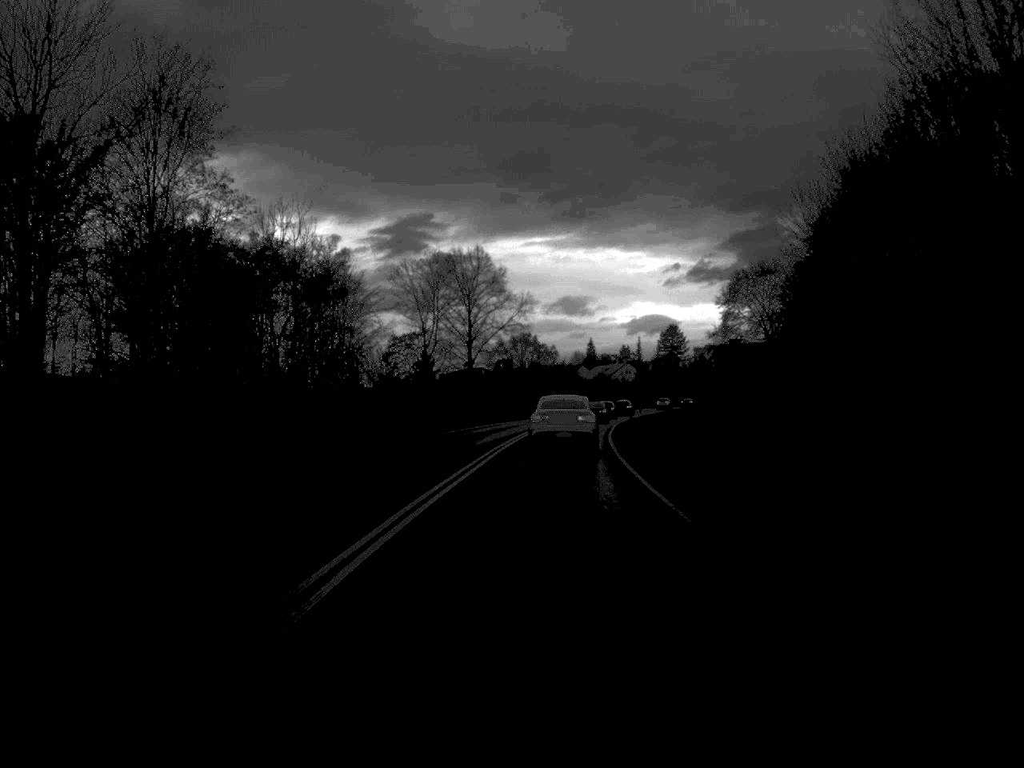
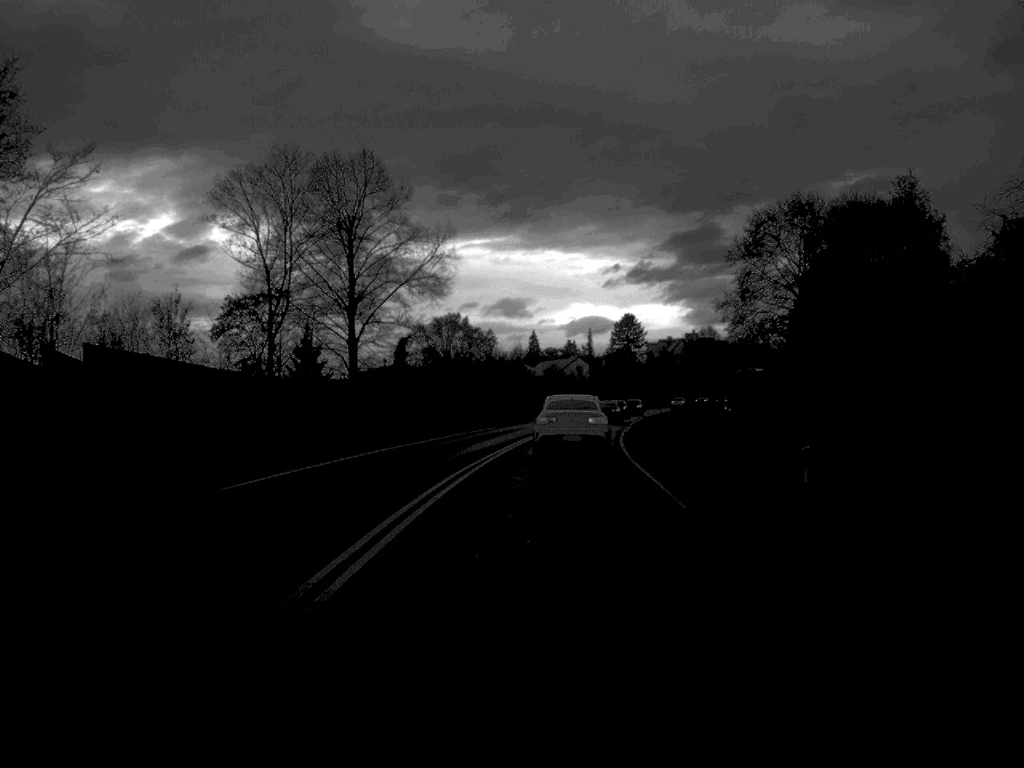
(+1.0, +44.6) m; +3°
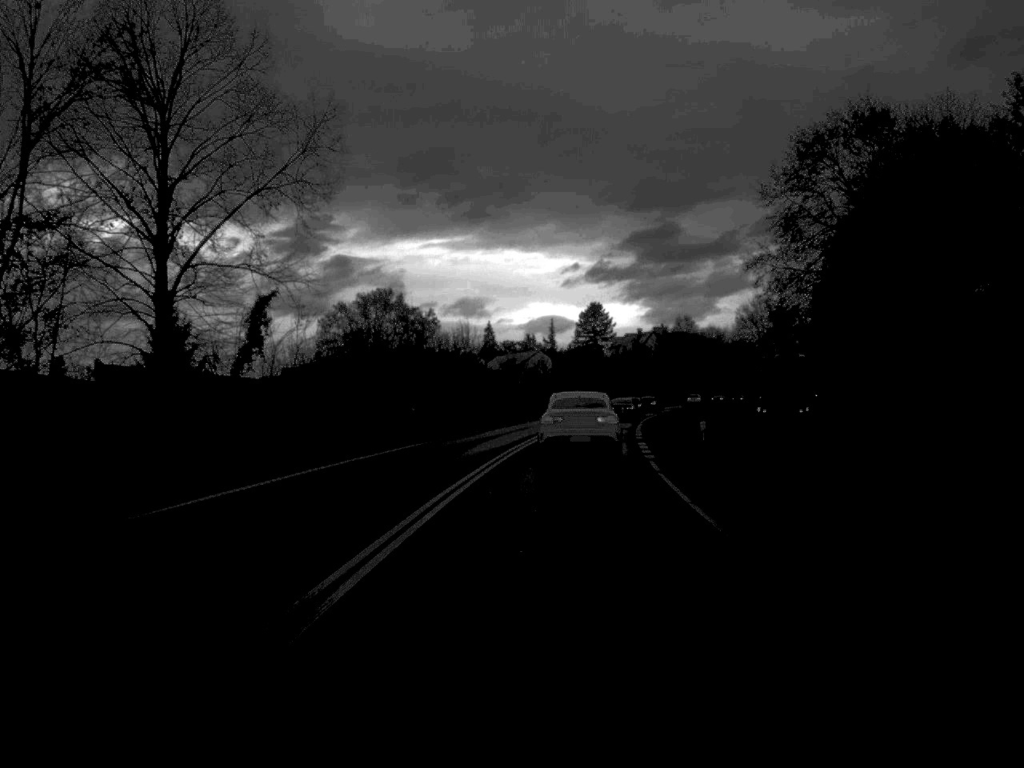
(+0.5, +29.6) m; +2°
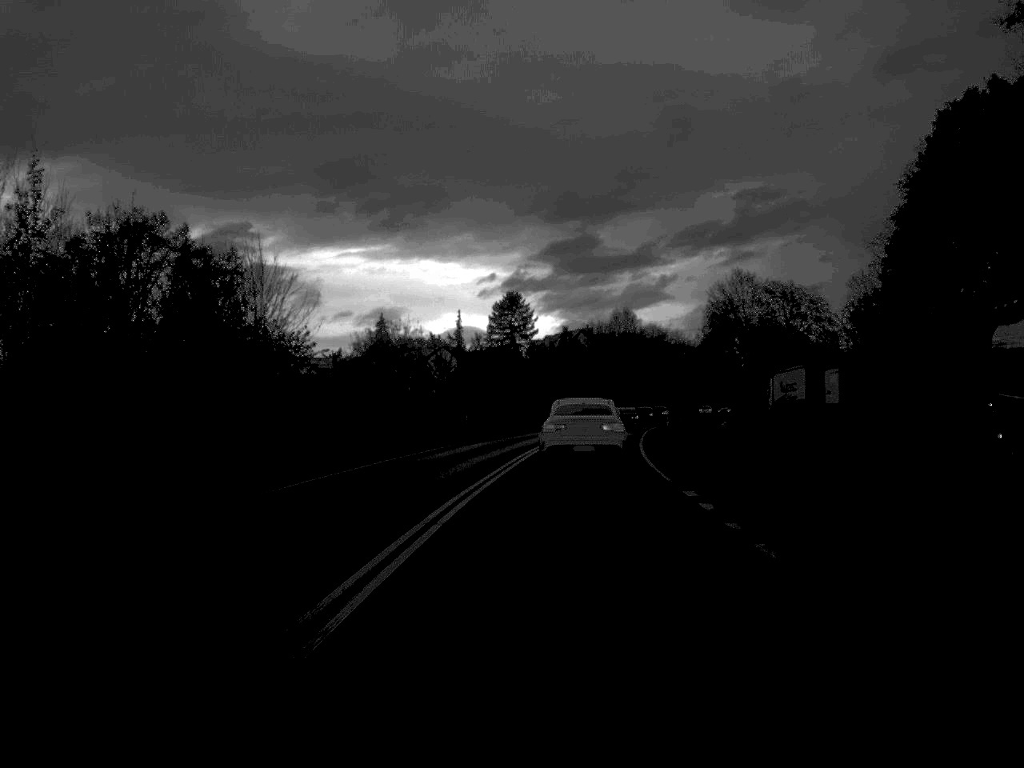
(+1.7, +47.1) m; +4°
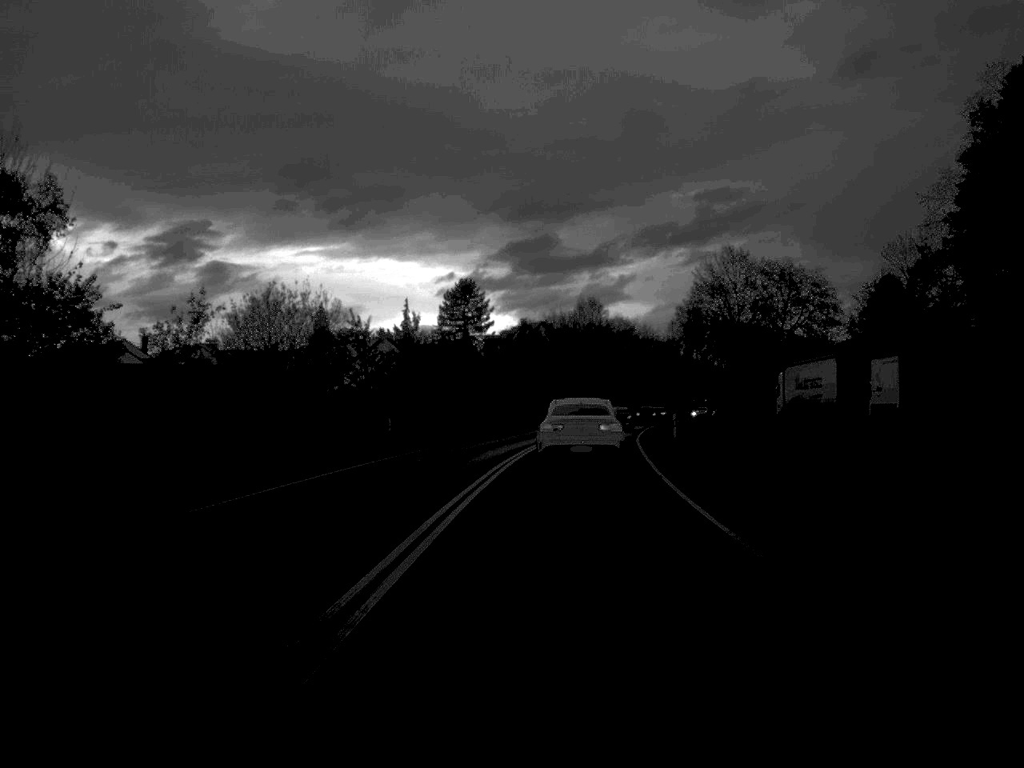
(+0.3, +19.4) m; +2°
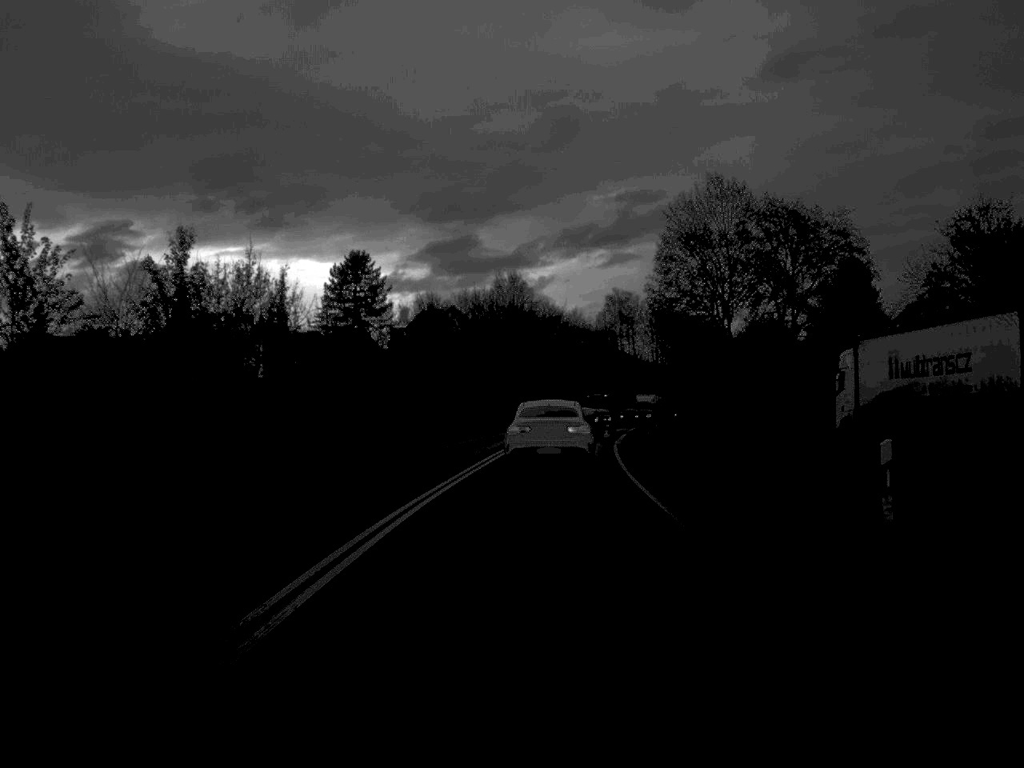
(+1.2, +34.6) m; +4°
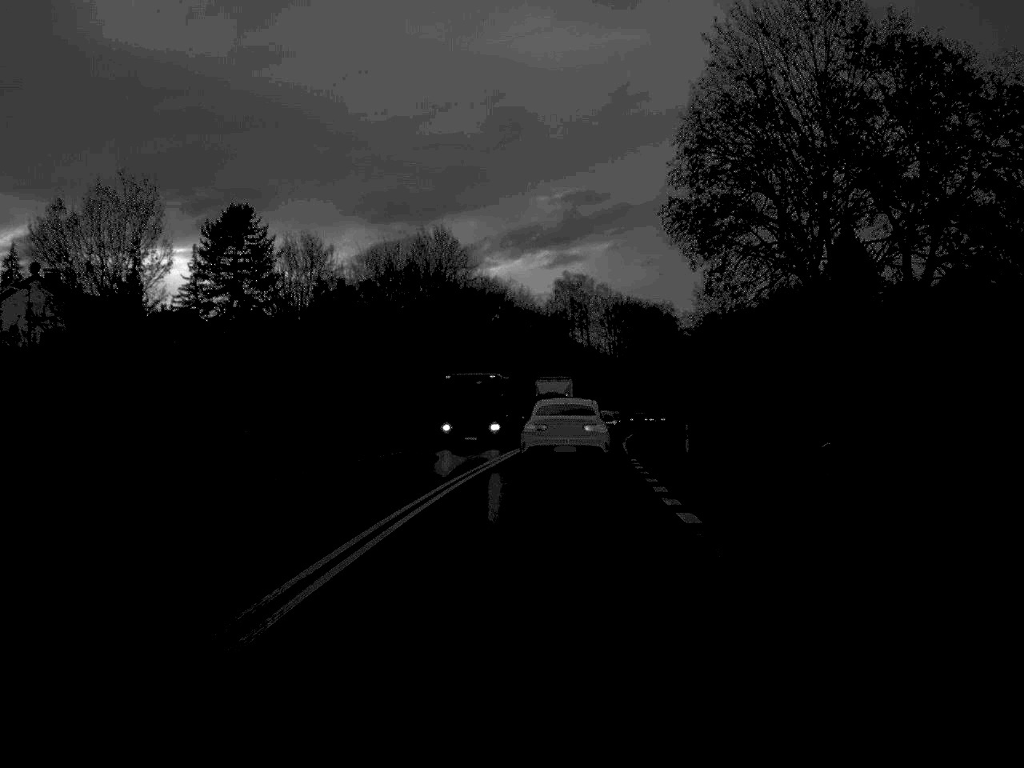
(+0.8, +35.9) m; +3°
